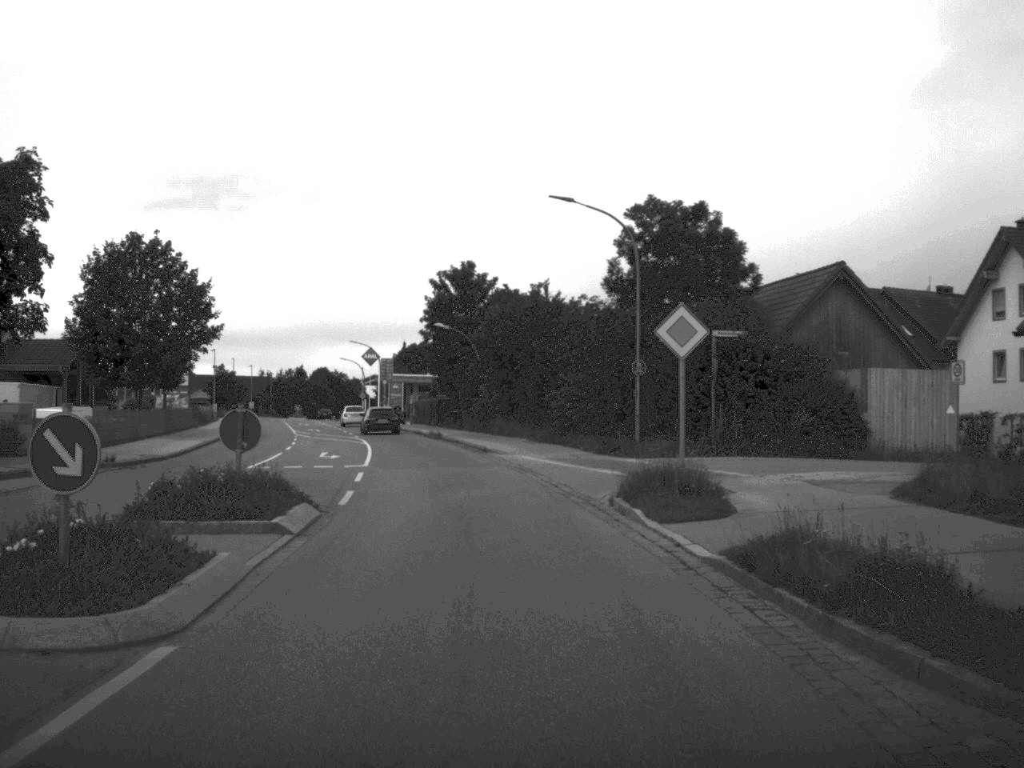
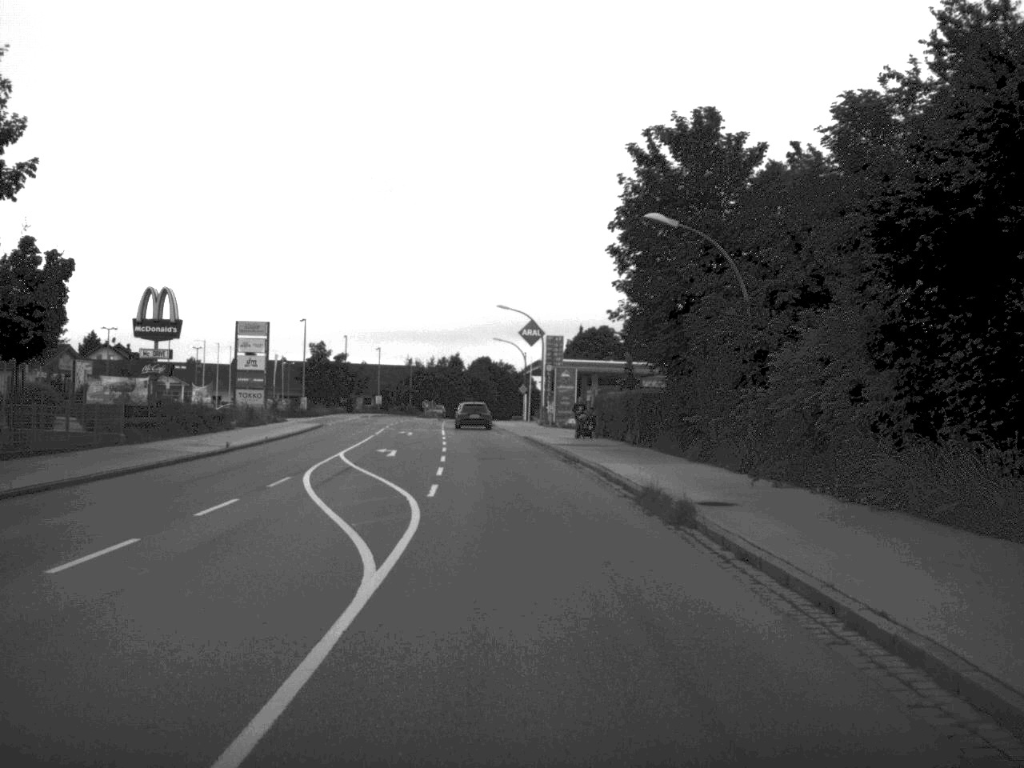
(-3.4, +40.2) m; -8°
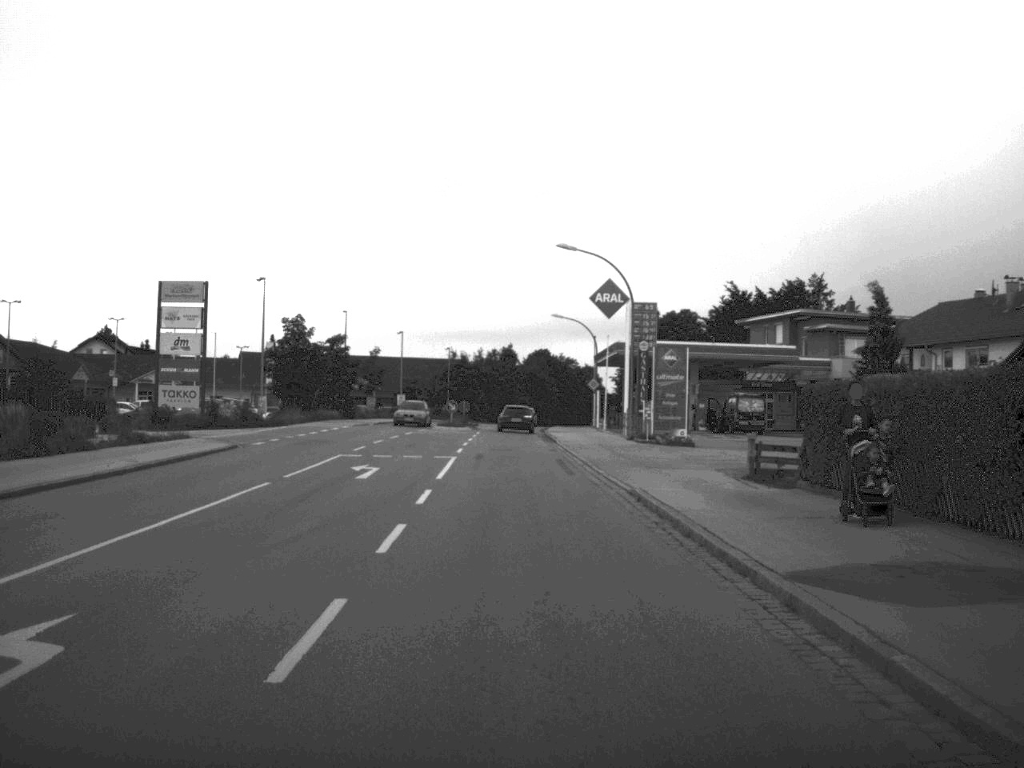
(-0.7, +31.7) m; -3°
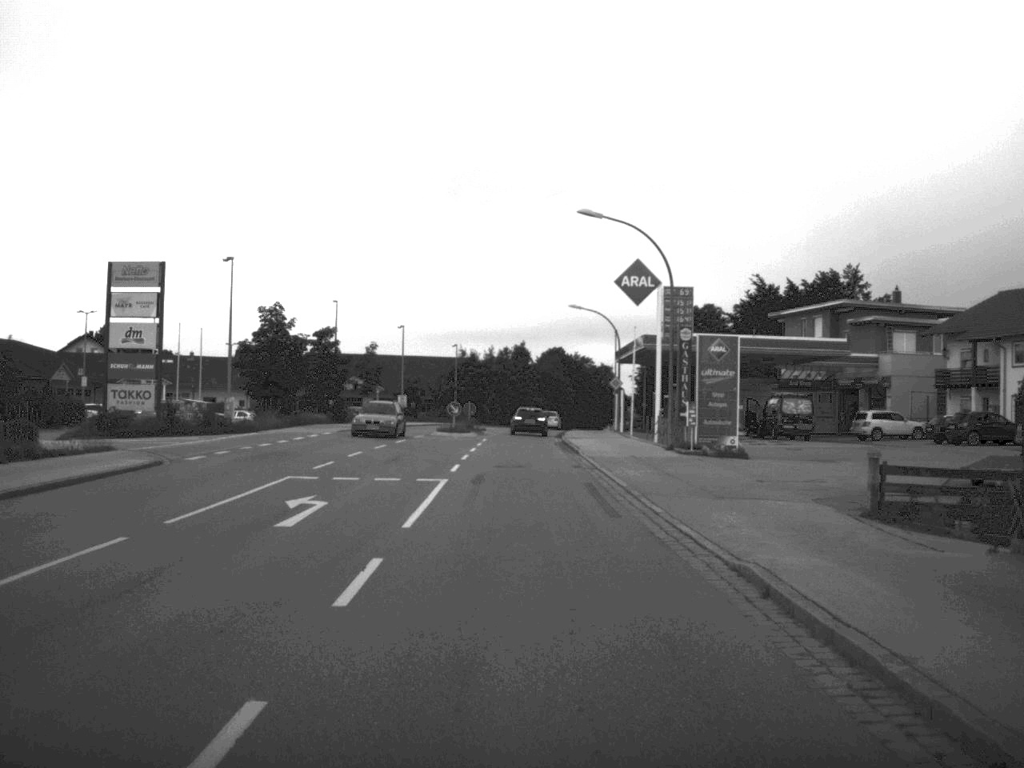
(-0.1, +9.2) m; -1°
